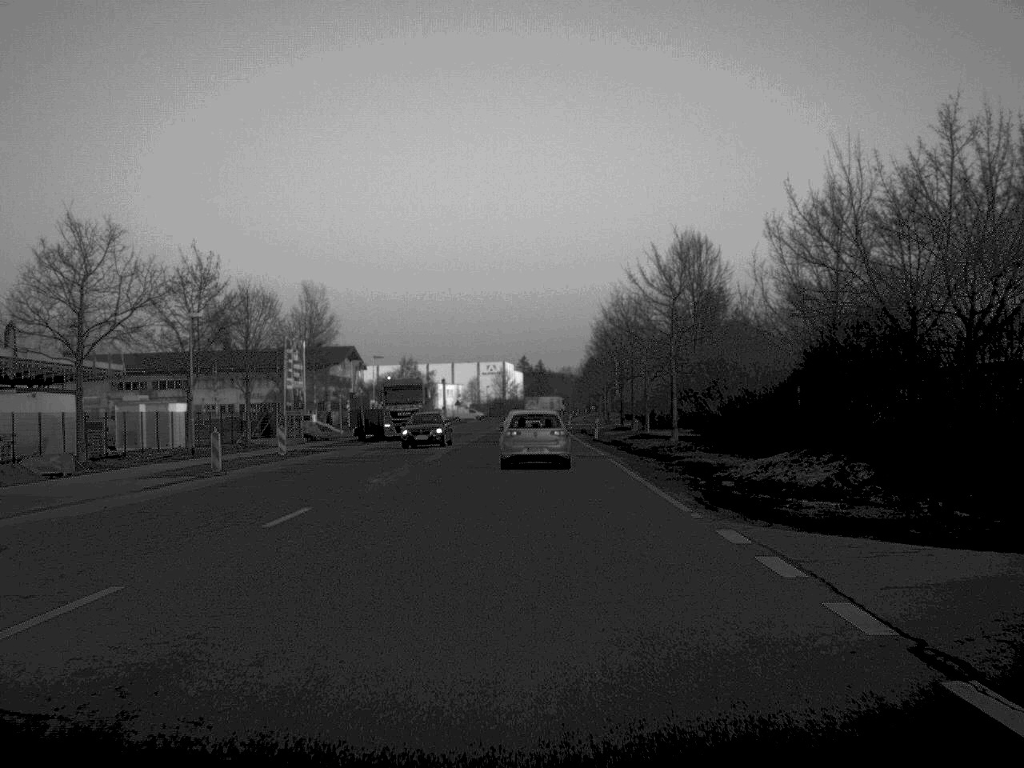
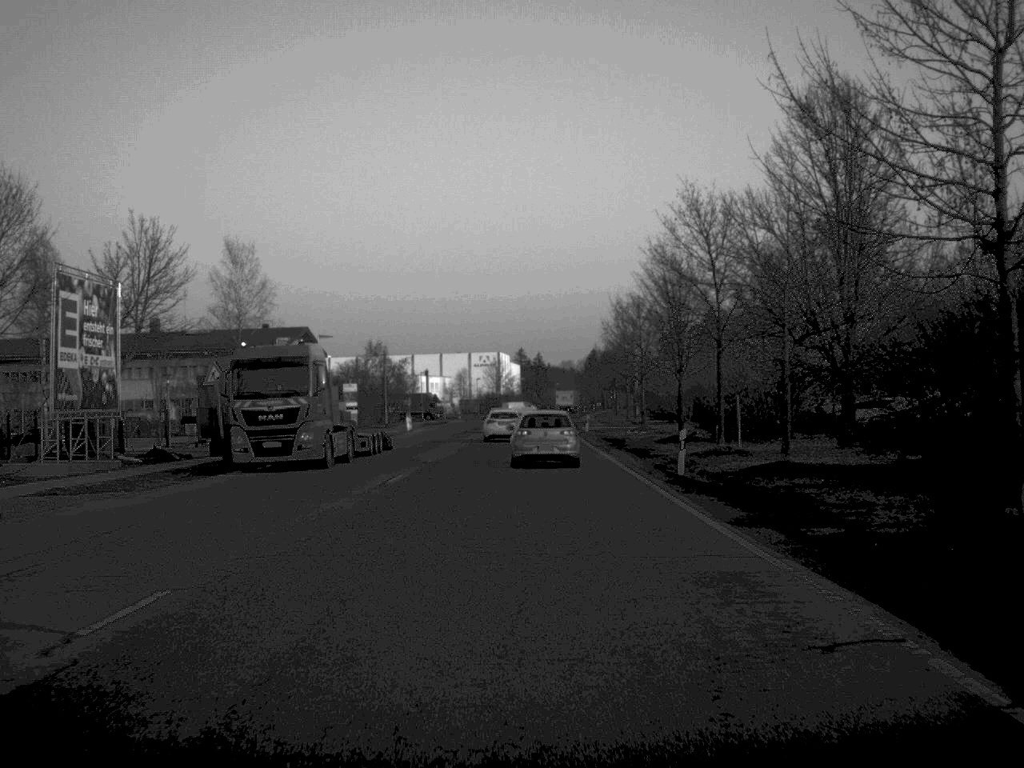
(0.0, +36.2) m; 0°
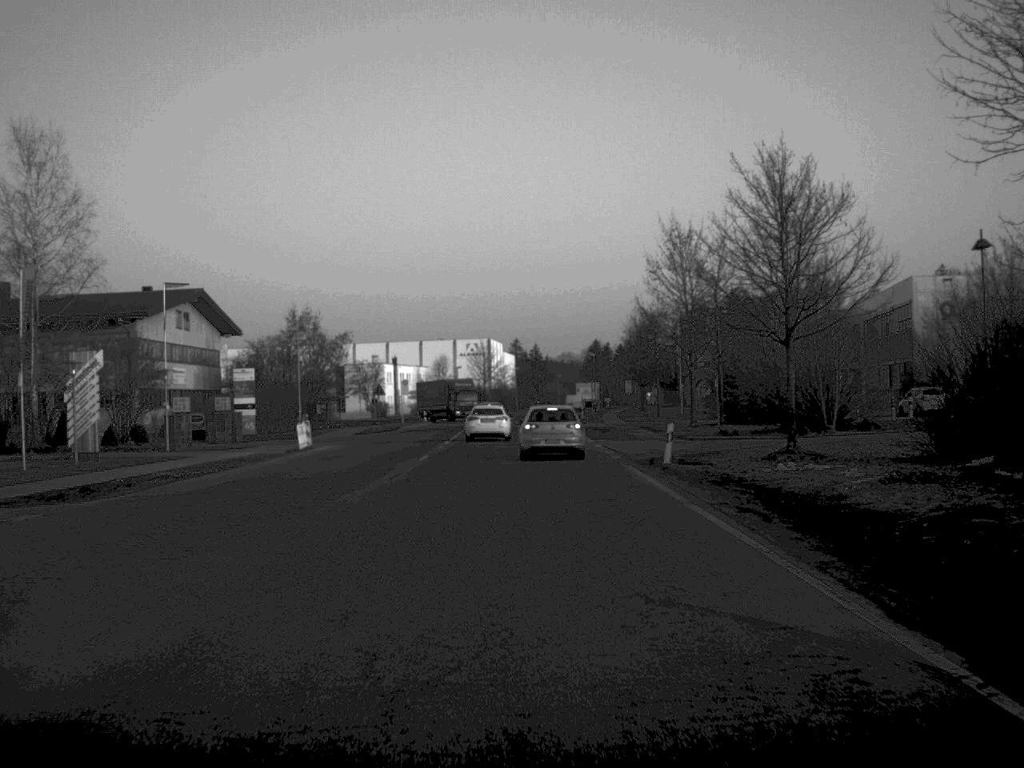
(+0.1, +45.2) m; 0°
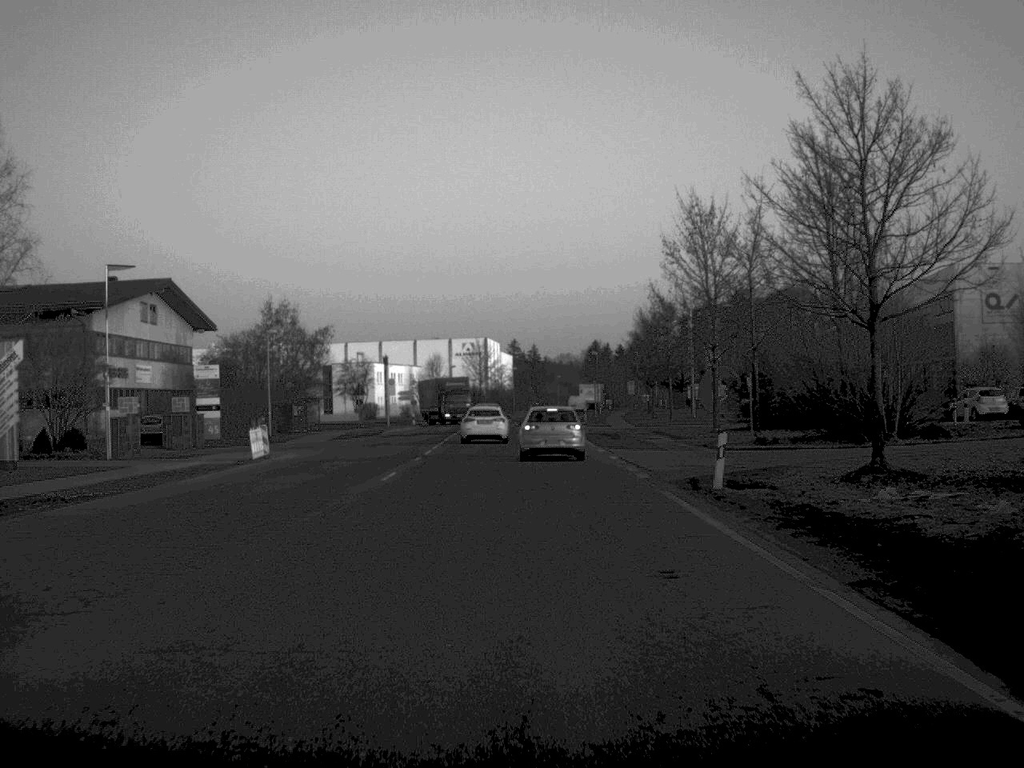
(0.0, +8.6) m; 0°
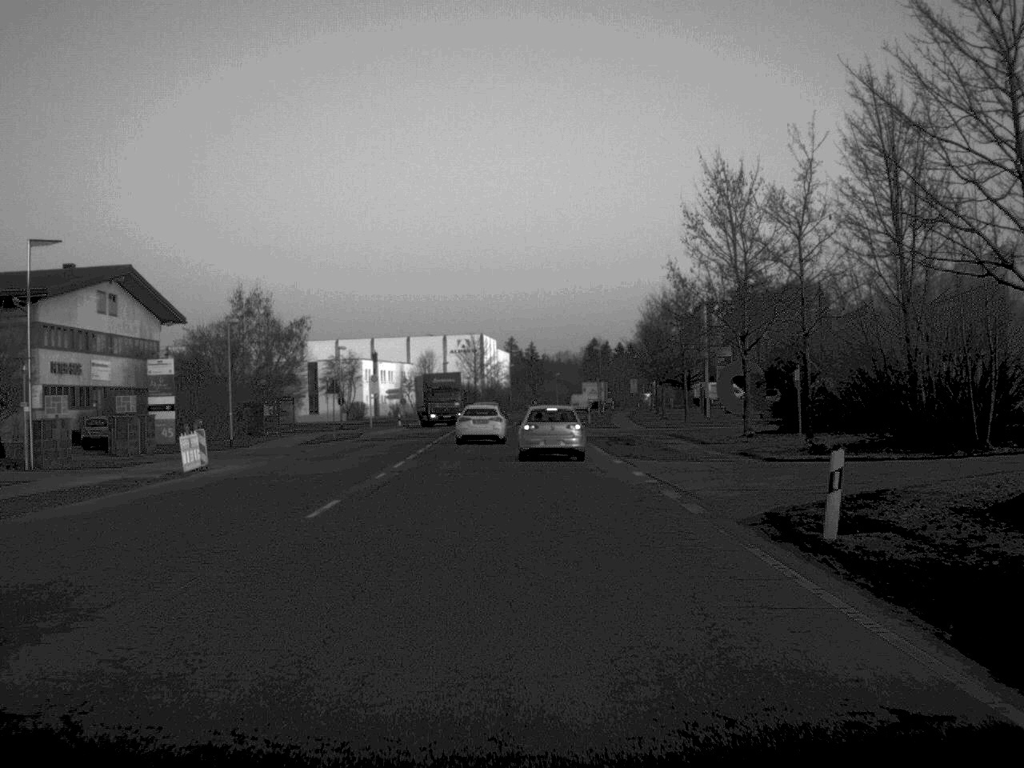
(0.0, +8.7) m; 0°
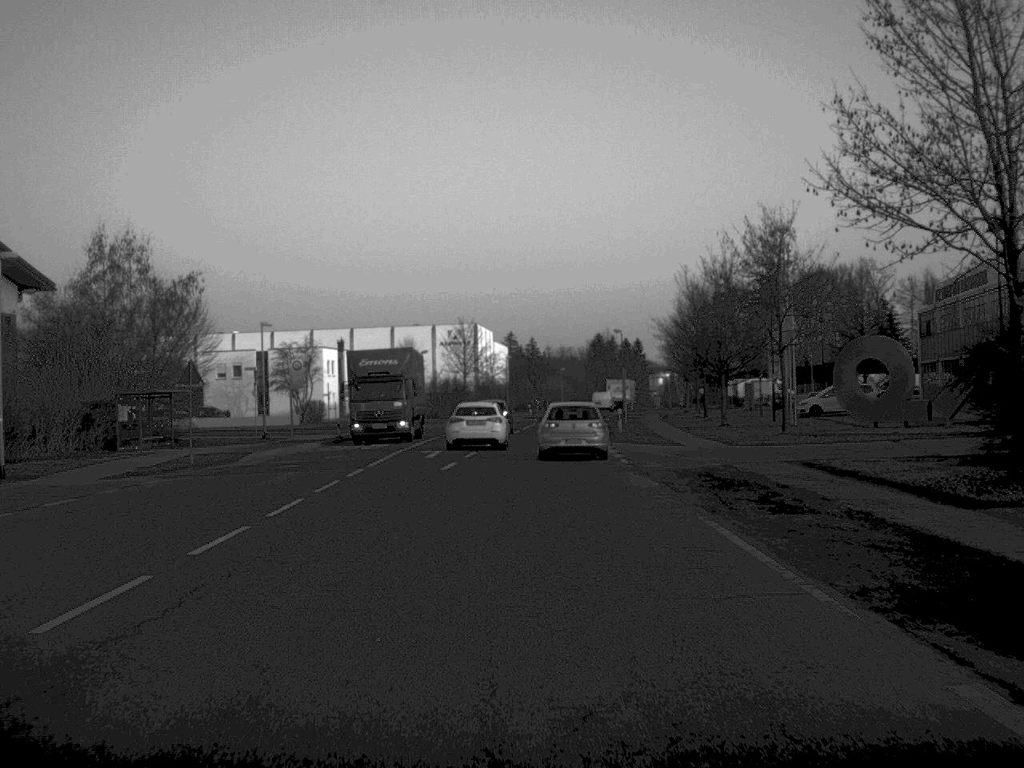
(0.0, +27.3) m; 0°
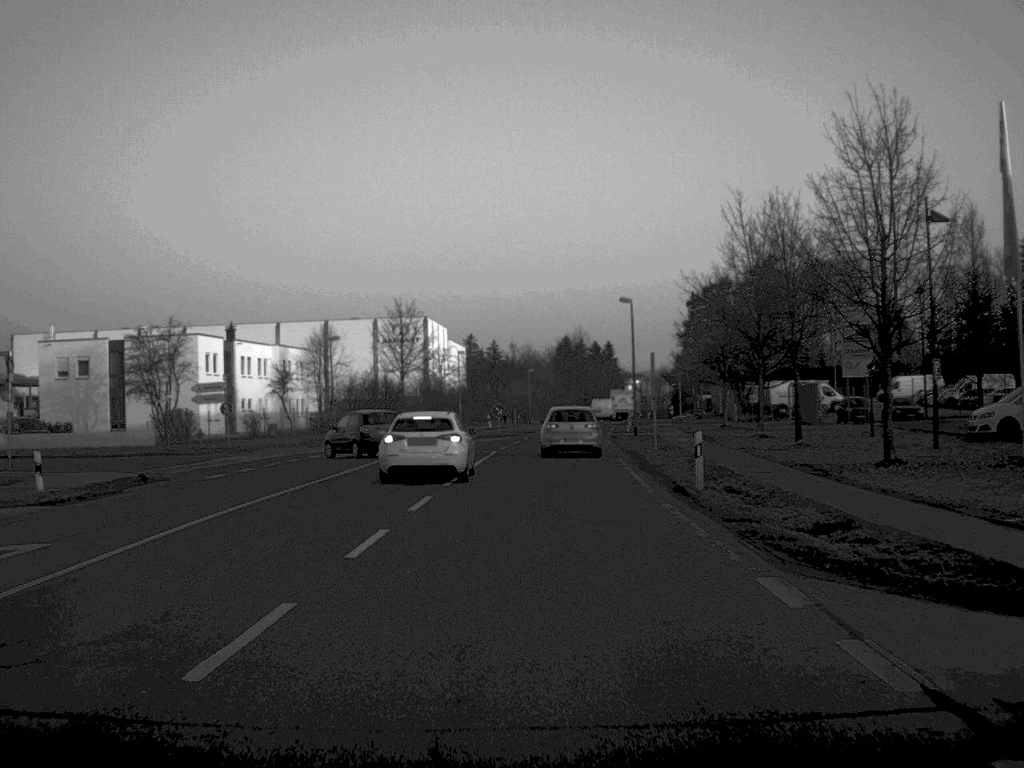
(+0.3, +32.8) m; +2°
